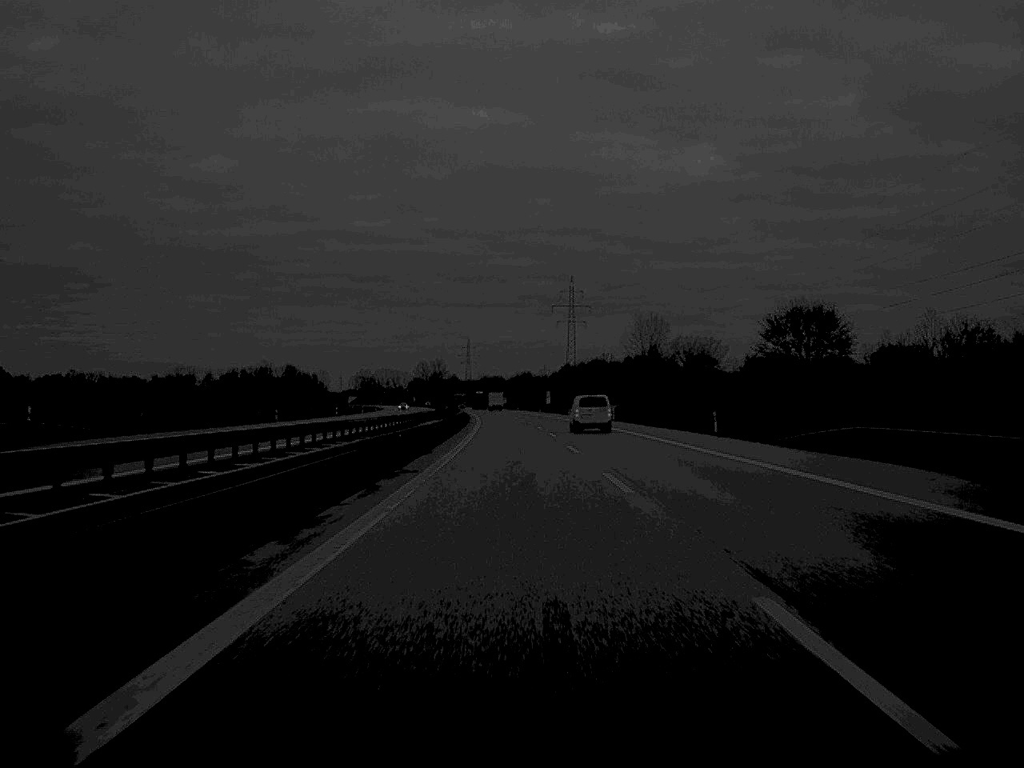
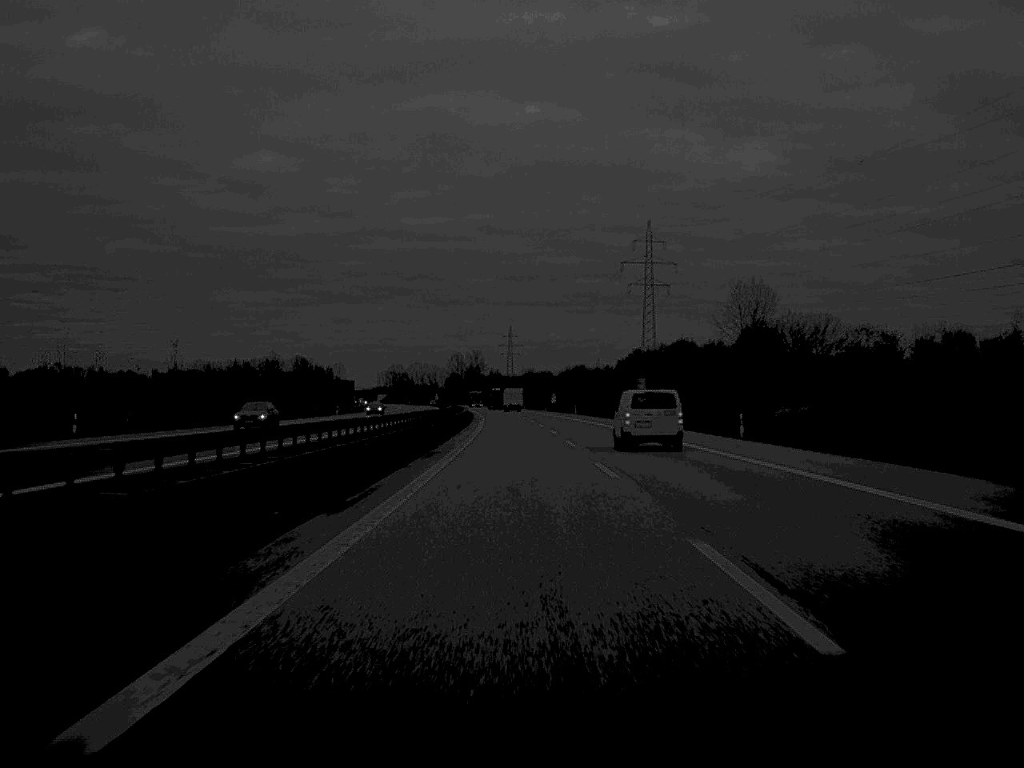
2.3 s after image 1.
(-1.8, +102.8) m; -2°
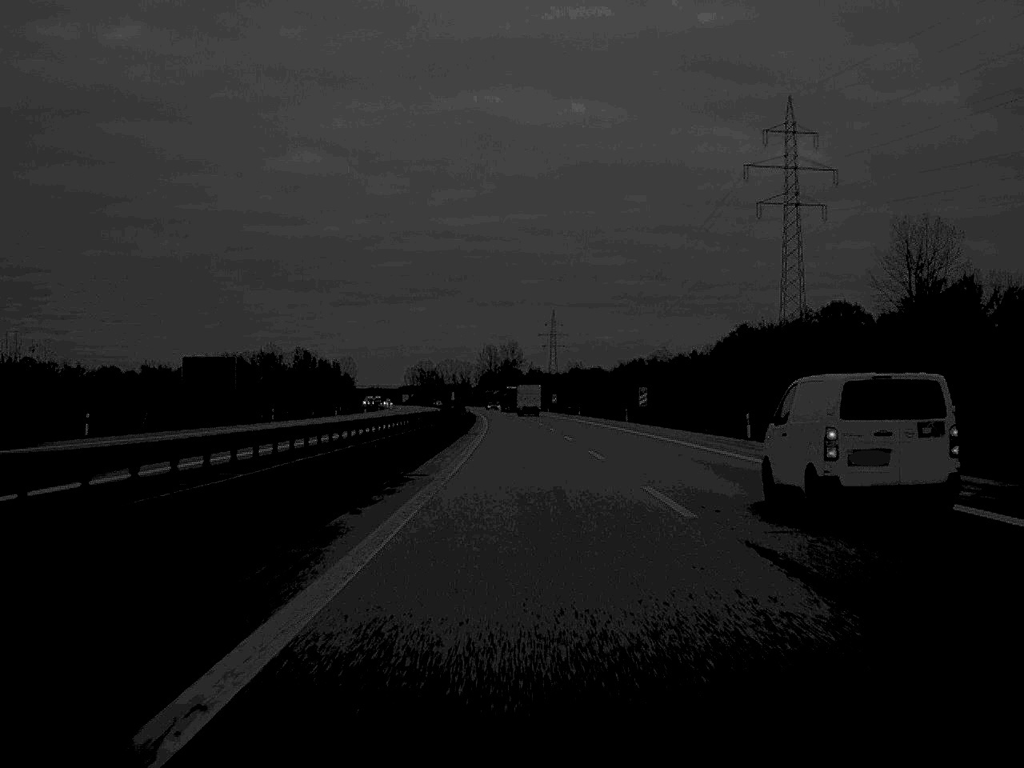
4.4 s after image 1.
(-1.8, +98.2) m; -2°
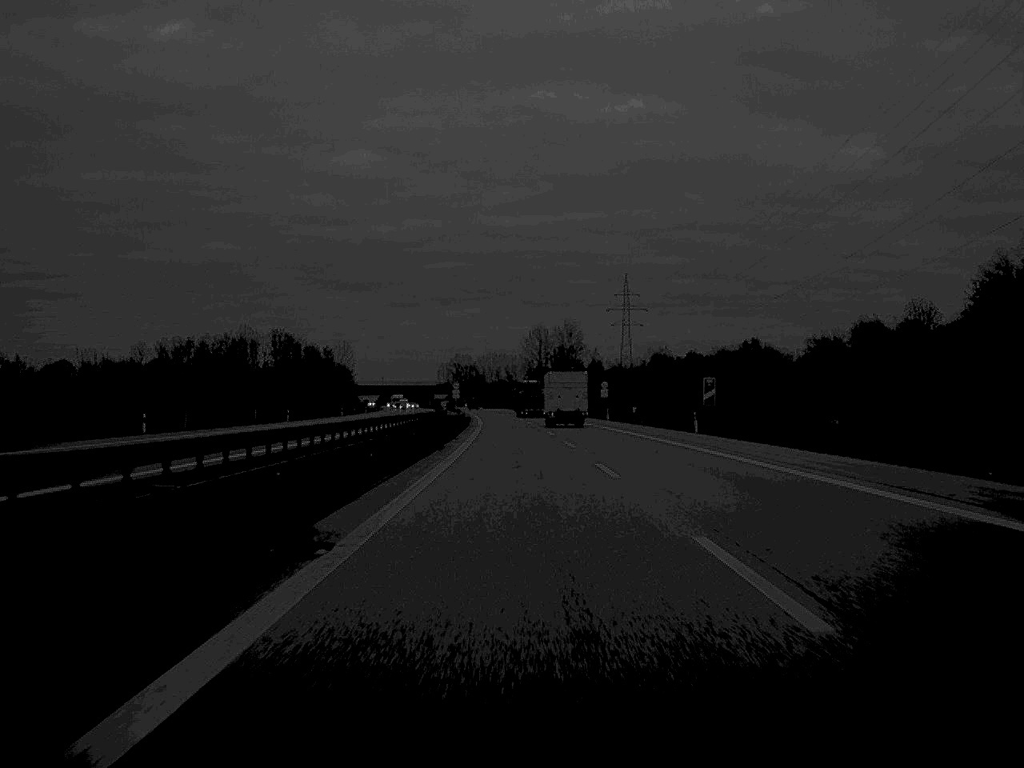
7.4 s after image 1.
(-2.7, +134.5) m; -2°
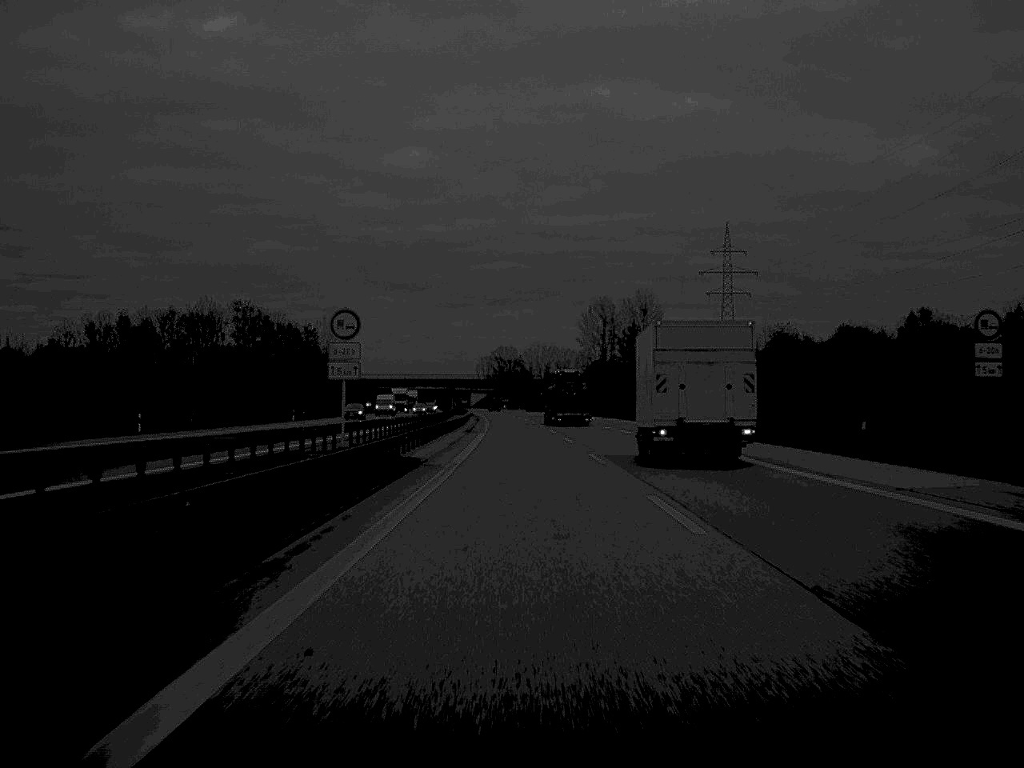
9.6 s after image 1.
(-1.9, +100.0) m; -2°
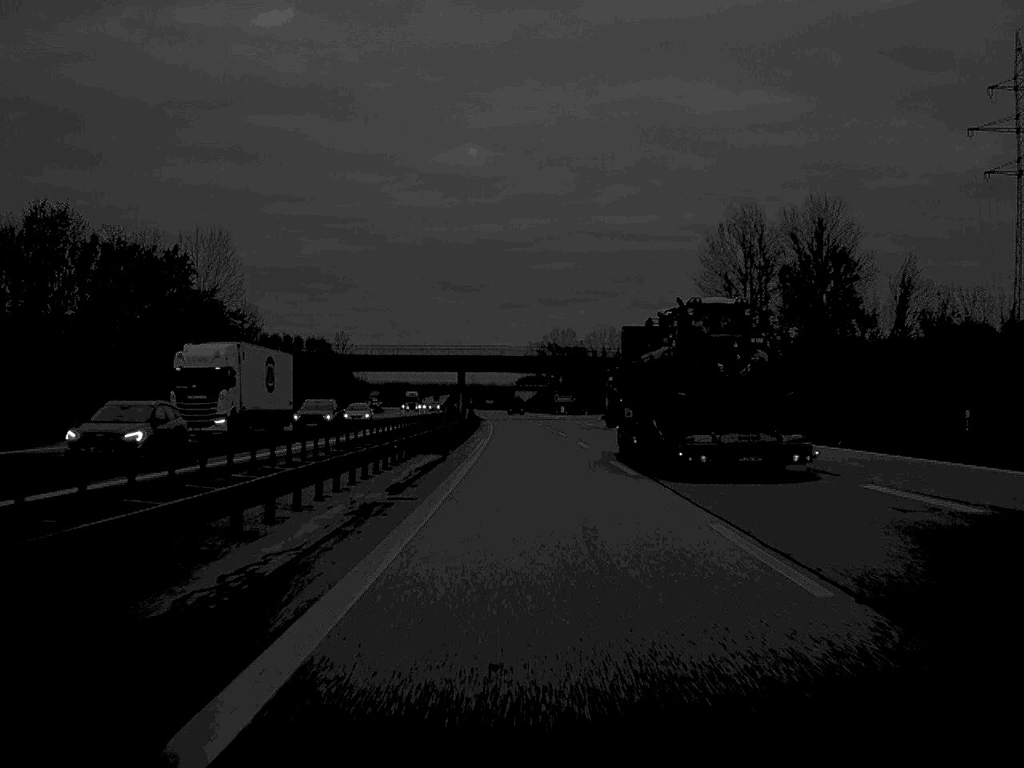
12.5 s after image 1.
(-2.7, +130.7) m; -3°
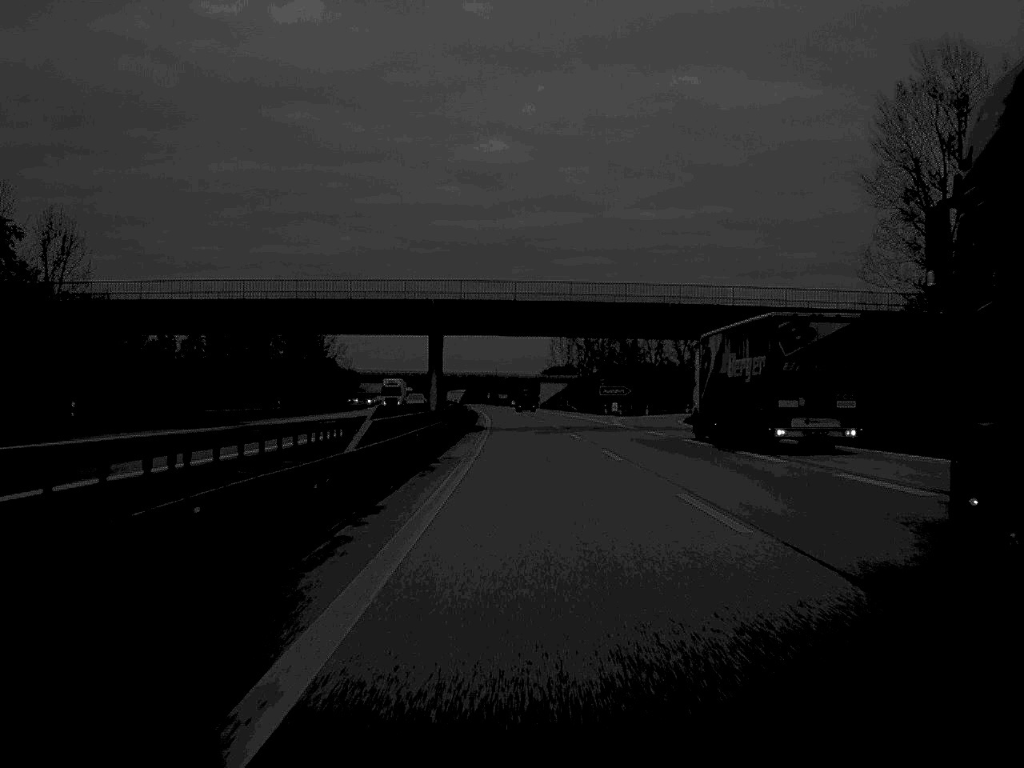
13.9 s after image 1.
(-0.7, +66.9) m; -1°
